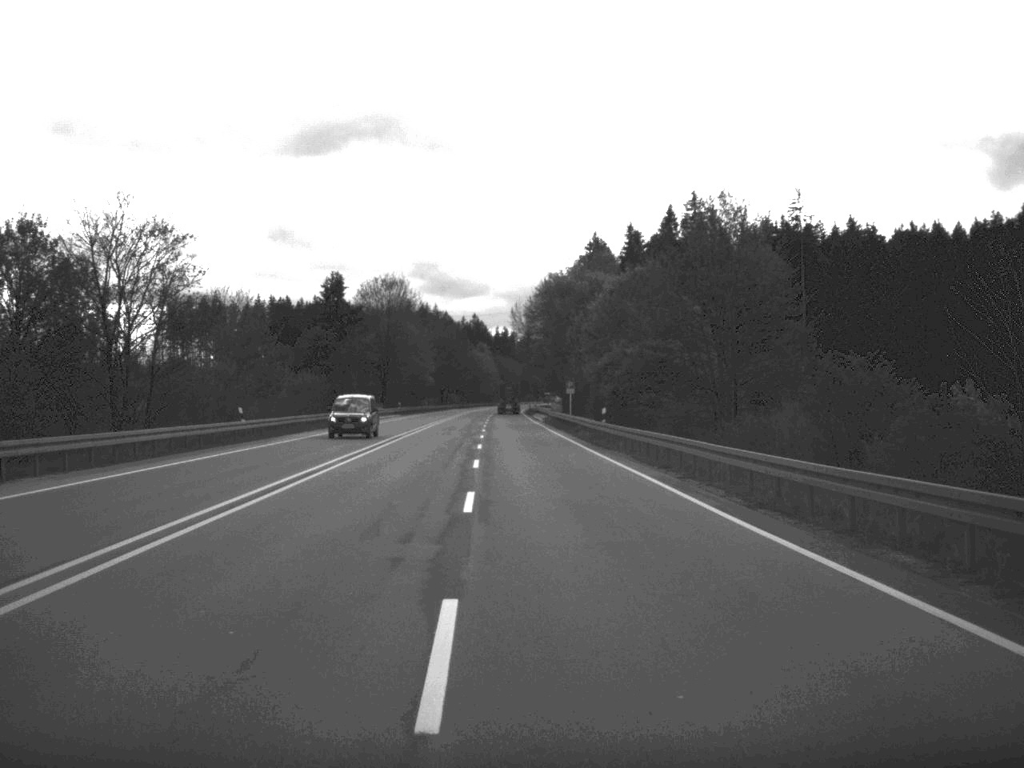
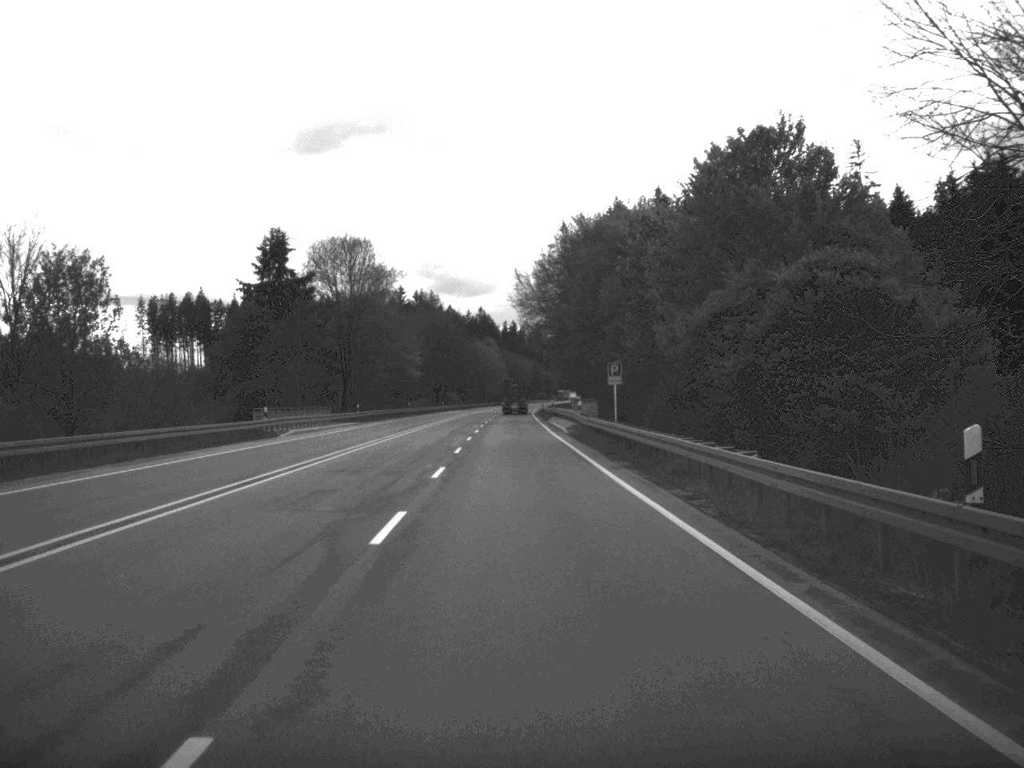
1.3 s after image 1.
(-0.2, +39.8) m; -1°
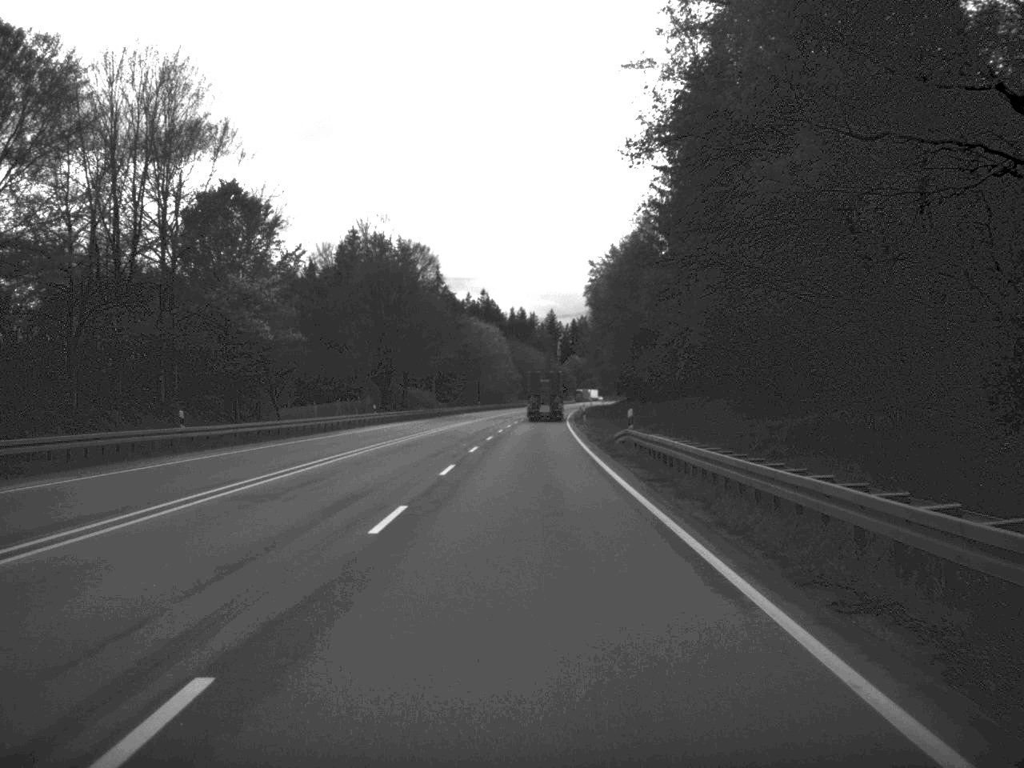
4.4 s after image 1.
(-1.2, +93.5) m; -1°
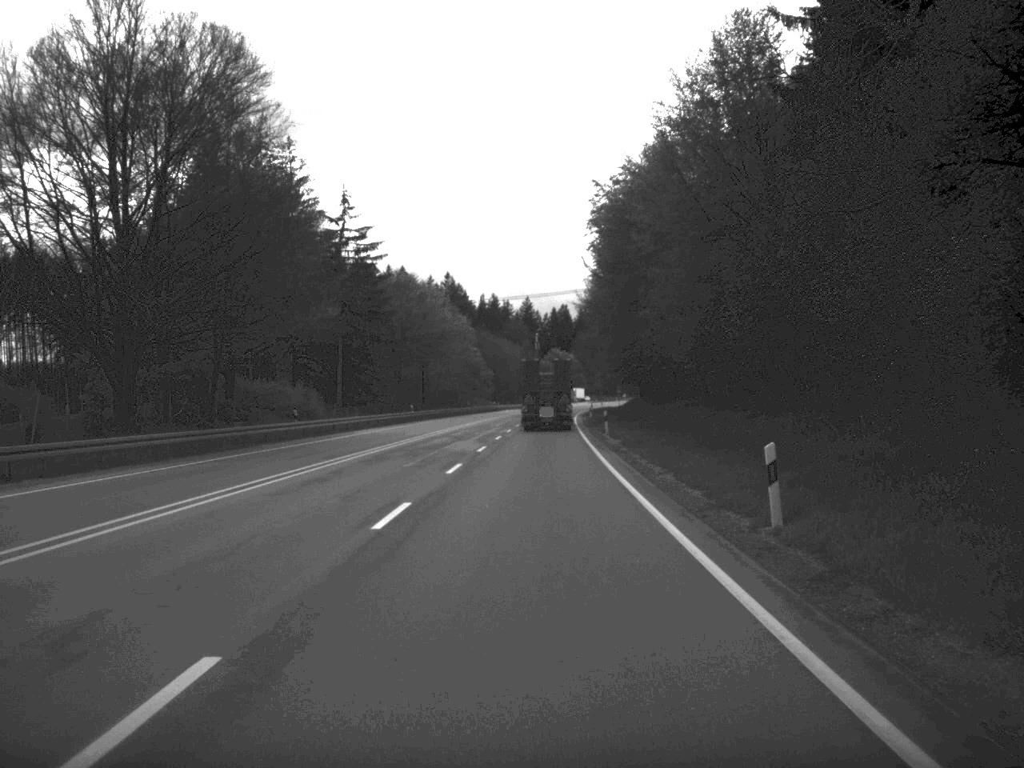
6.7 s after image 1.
(+0.6, +70.5) m; +1°
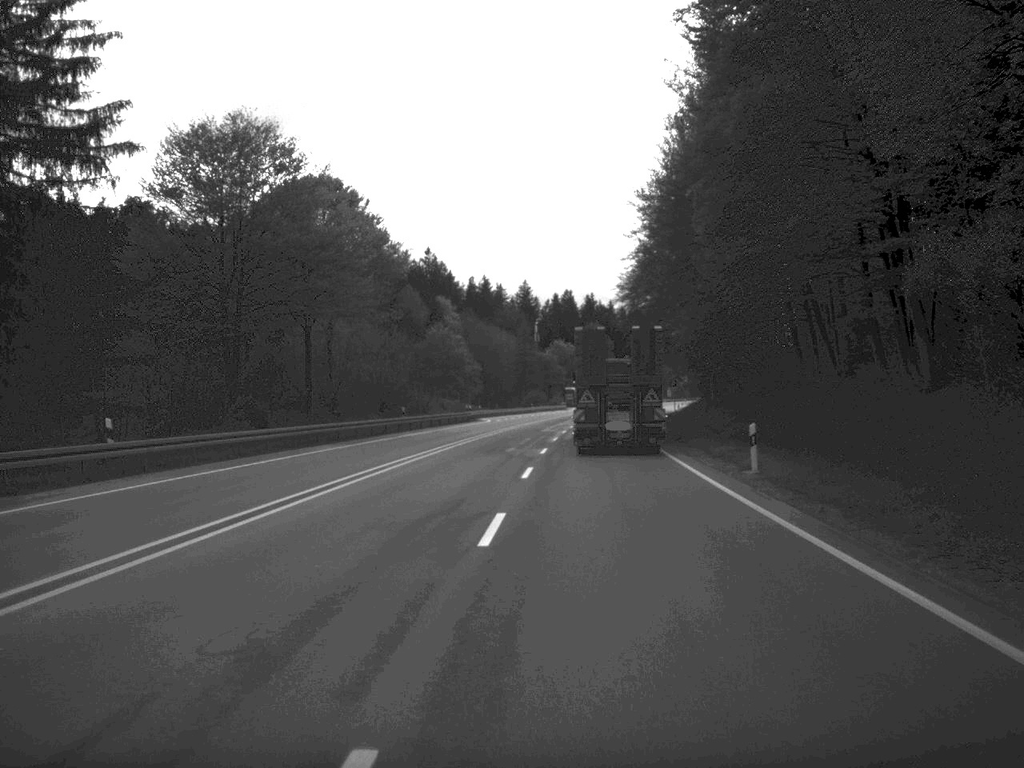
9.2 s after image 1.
(+0.1, +72.9) m; 0°
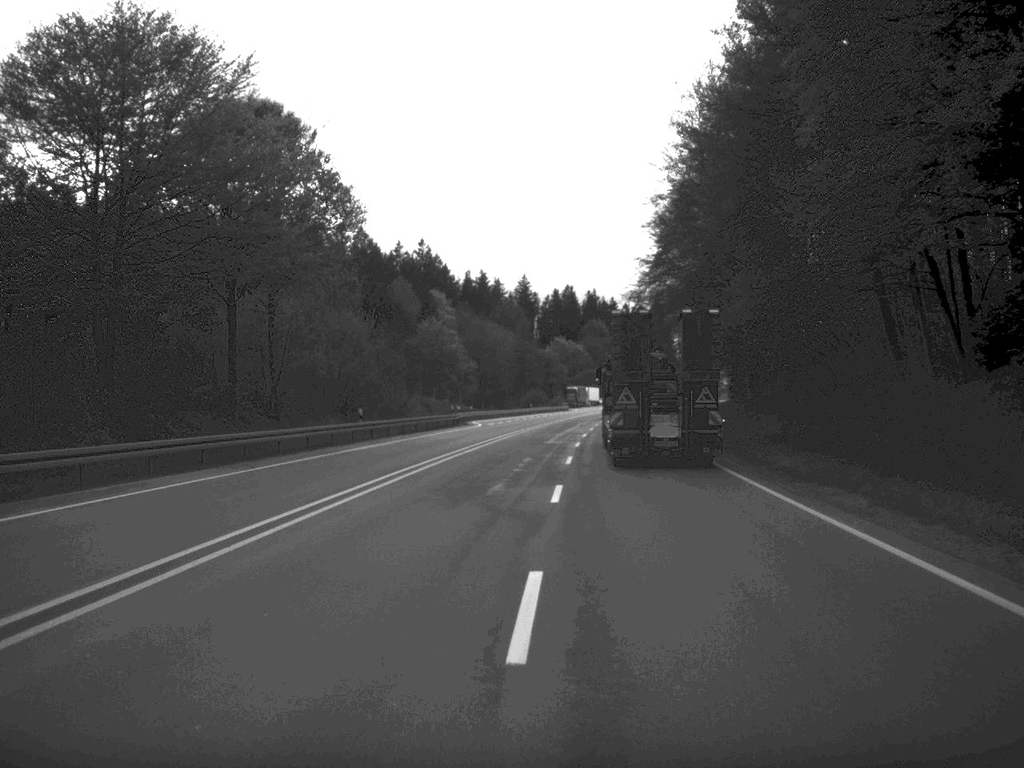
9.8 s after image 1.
(0.0, +17.9) m; 0°
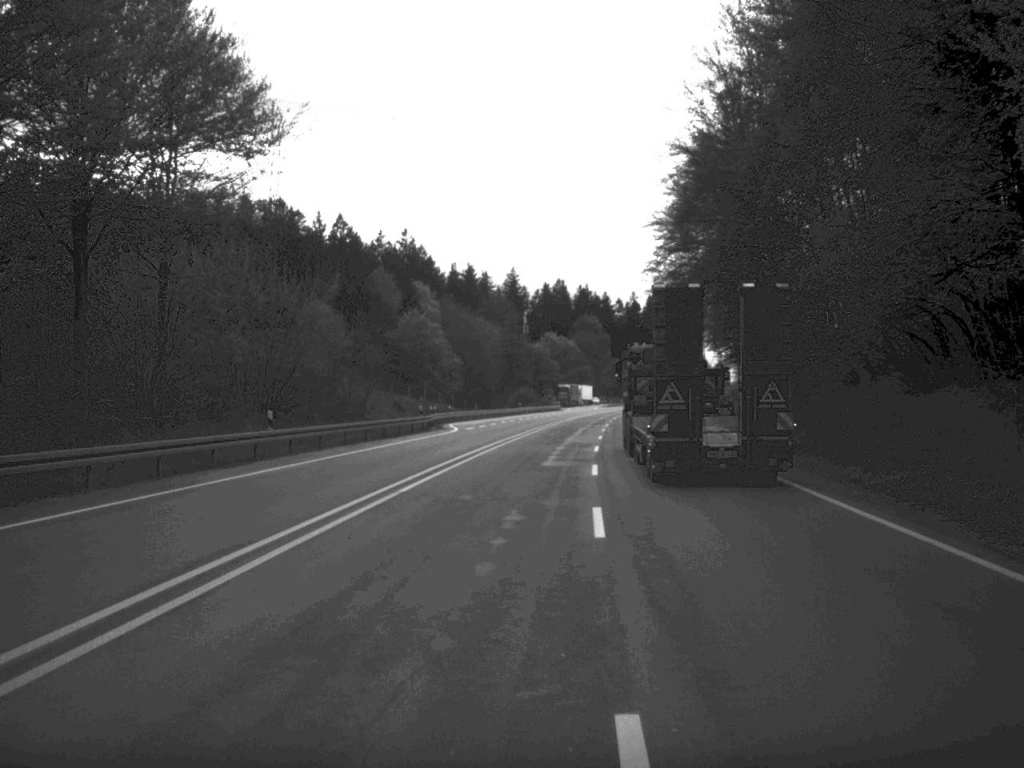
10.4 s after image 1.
(+0.1, +17.0) m; 0°
